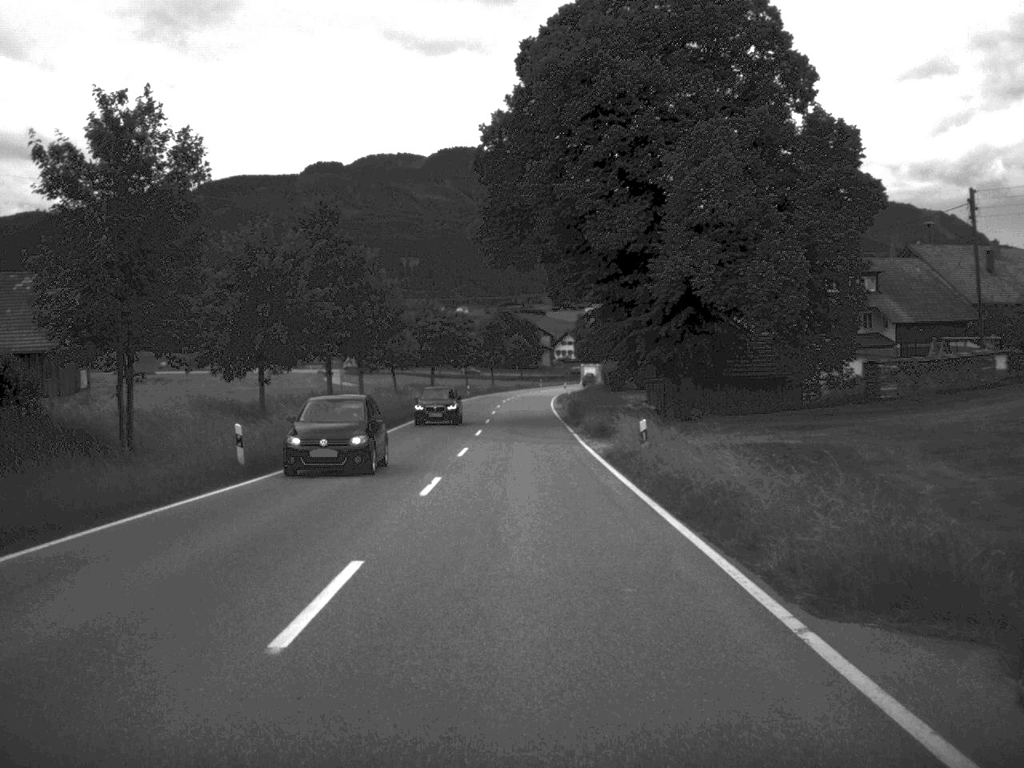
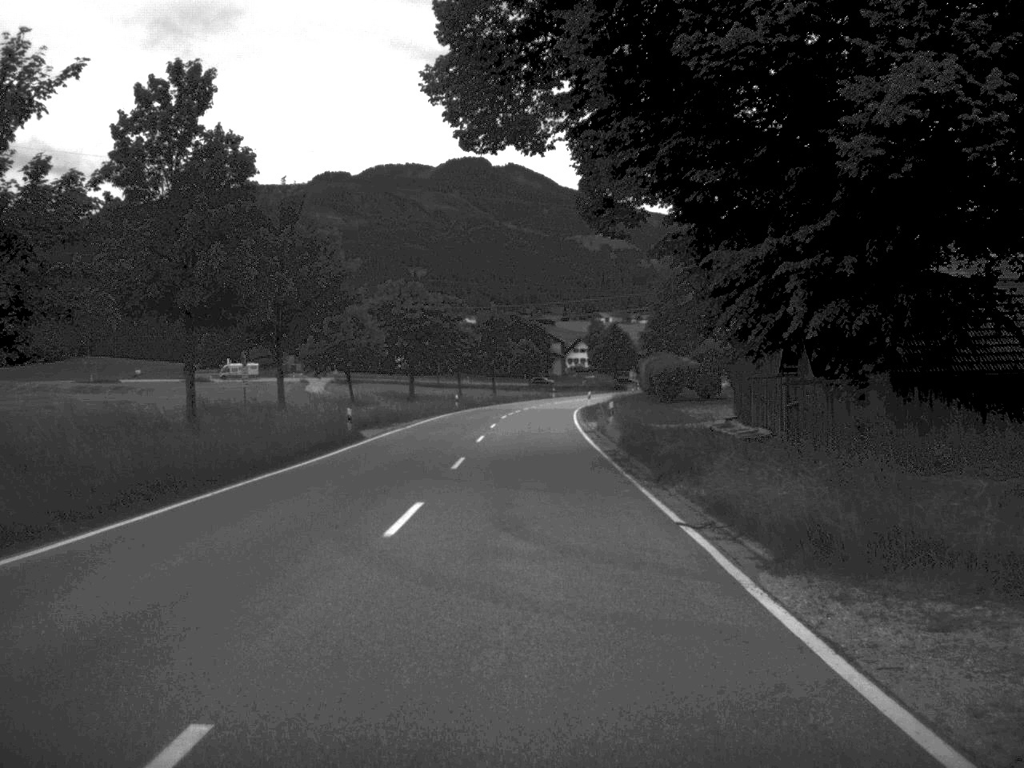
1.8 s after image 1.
(-0.1, +29.1) m; -1°
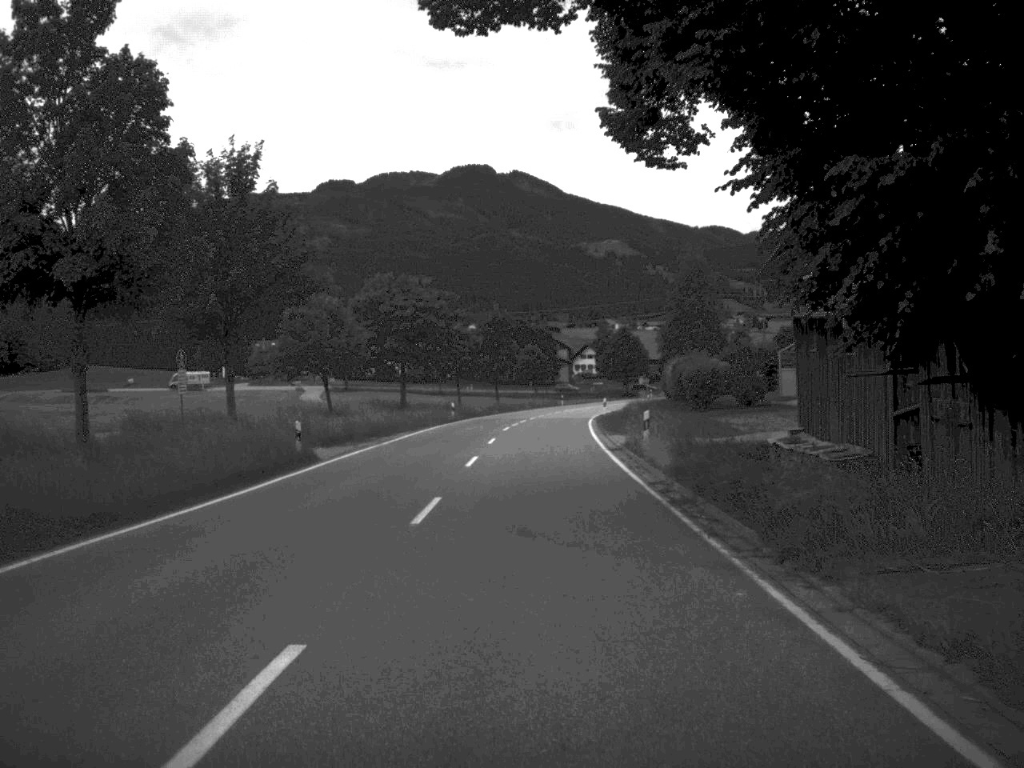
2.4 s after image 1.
(0.0, +10.0) m; 0°
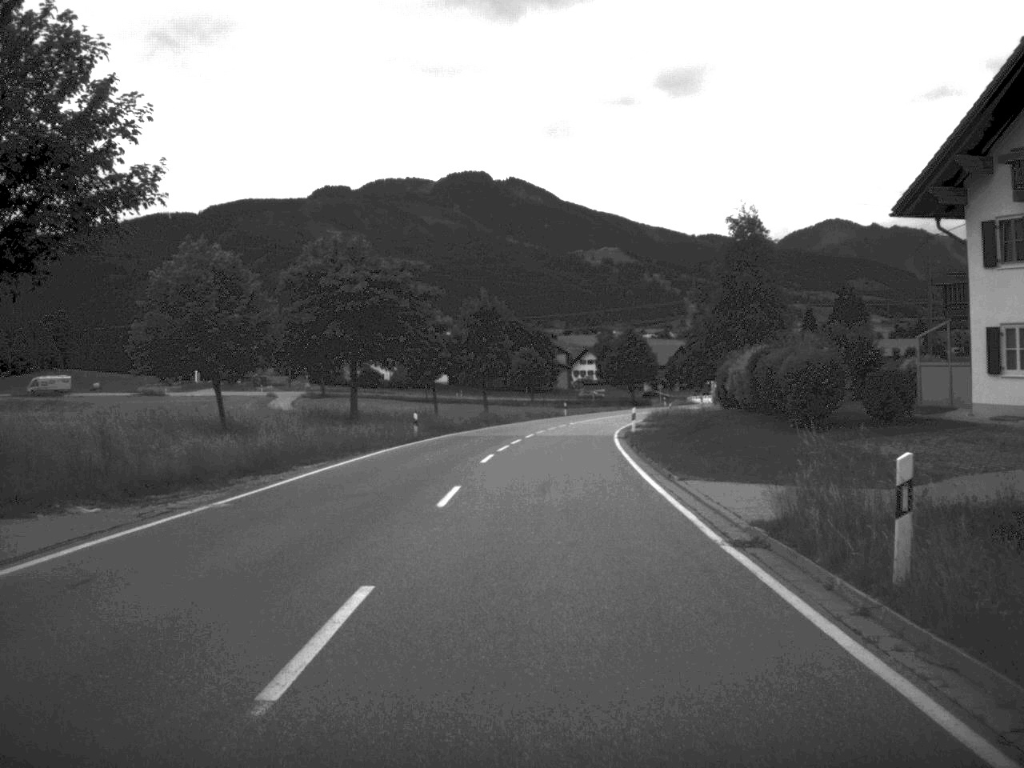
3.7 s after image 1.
(0.0, +20.9) m; 0°
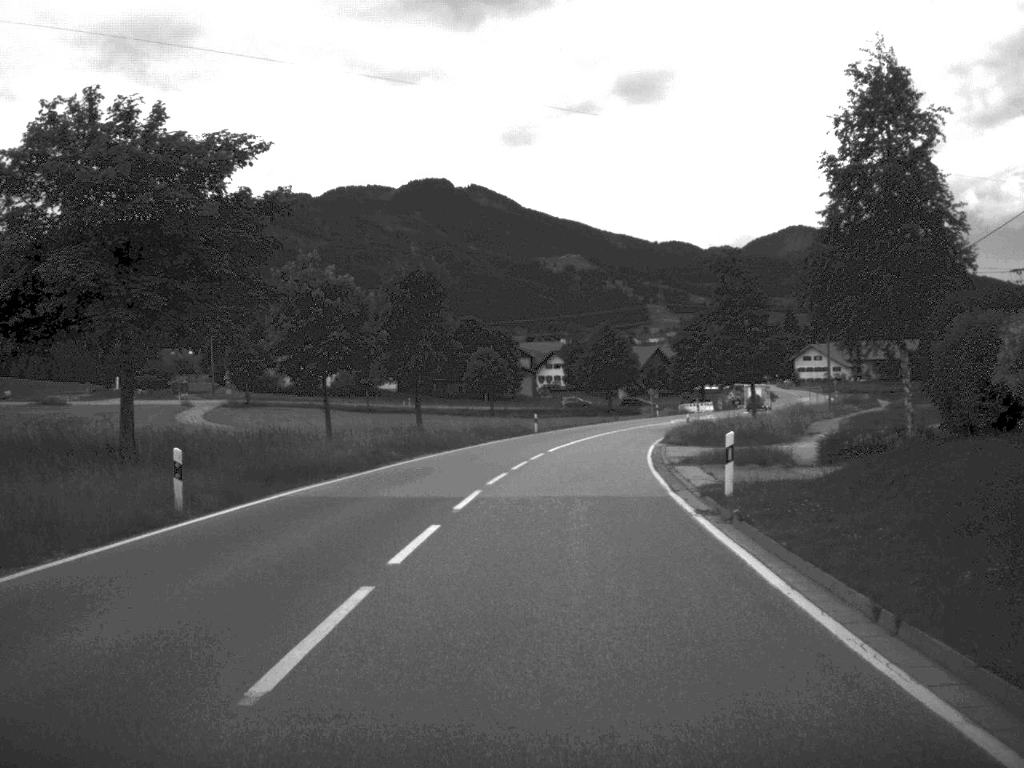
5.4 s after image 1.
(+0.4, +29.2) m; +2°
